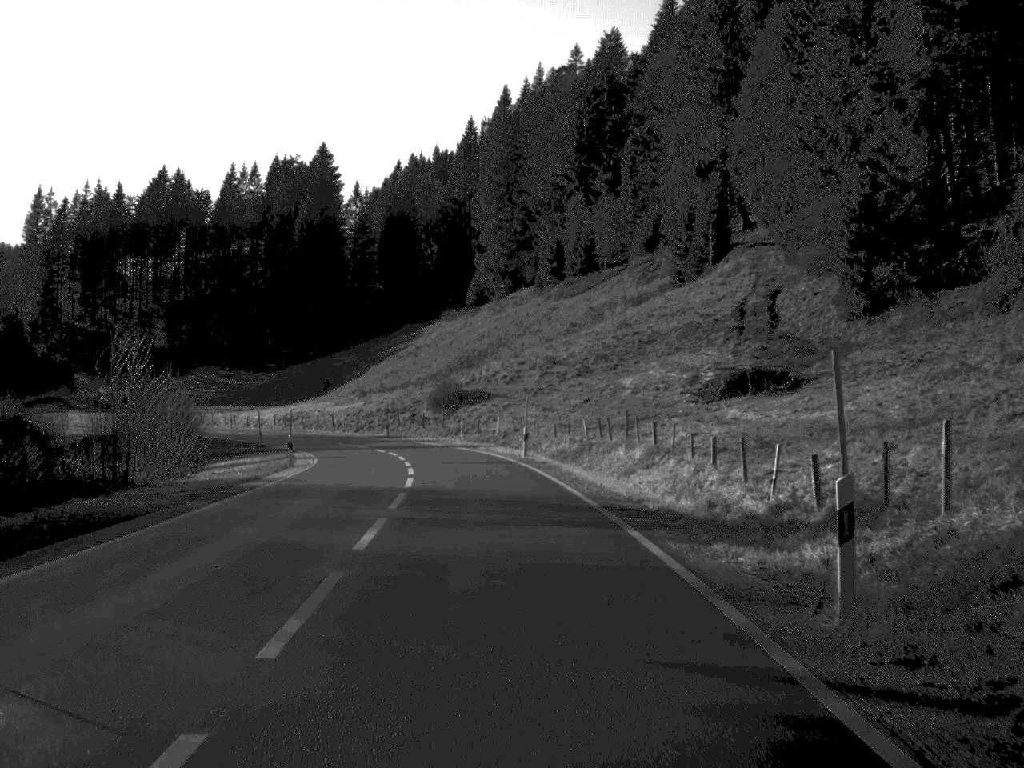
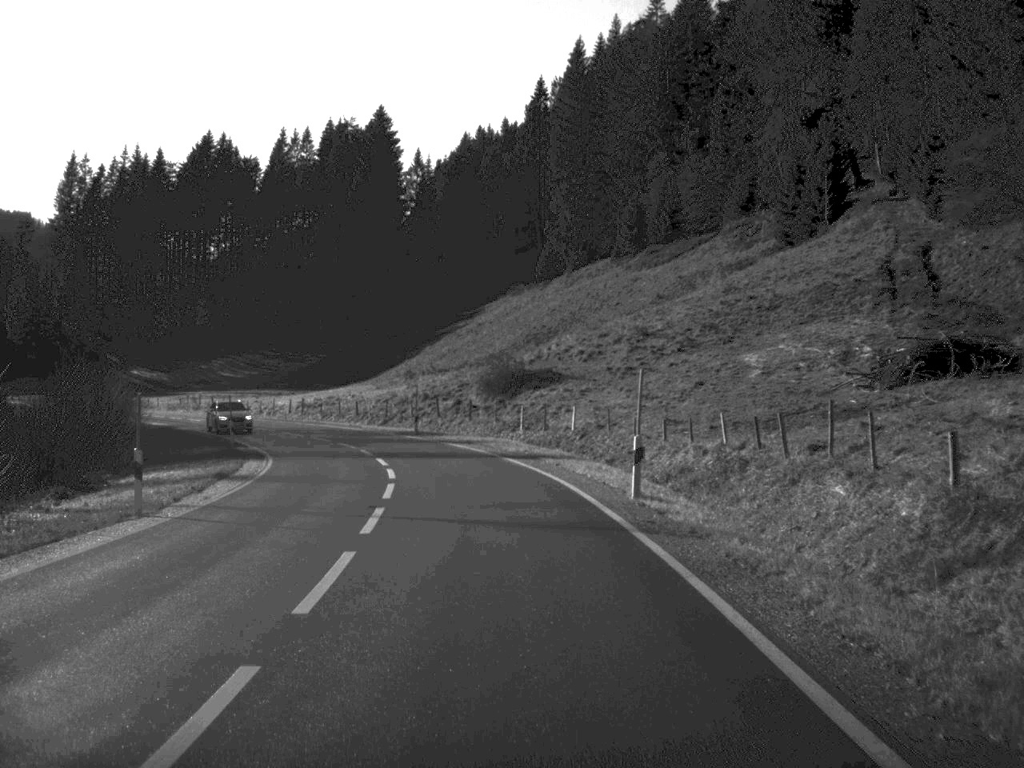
(-0.6, +22.3) m; -3°
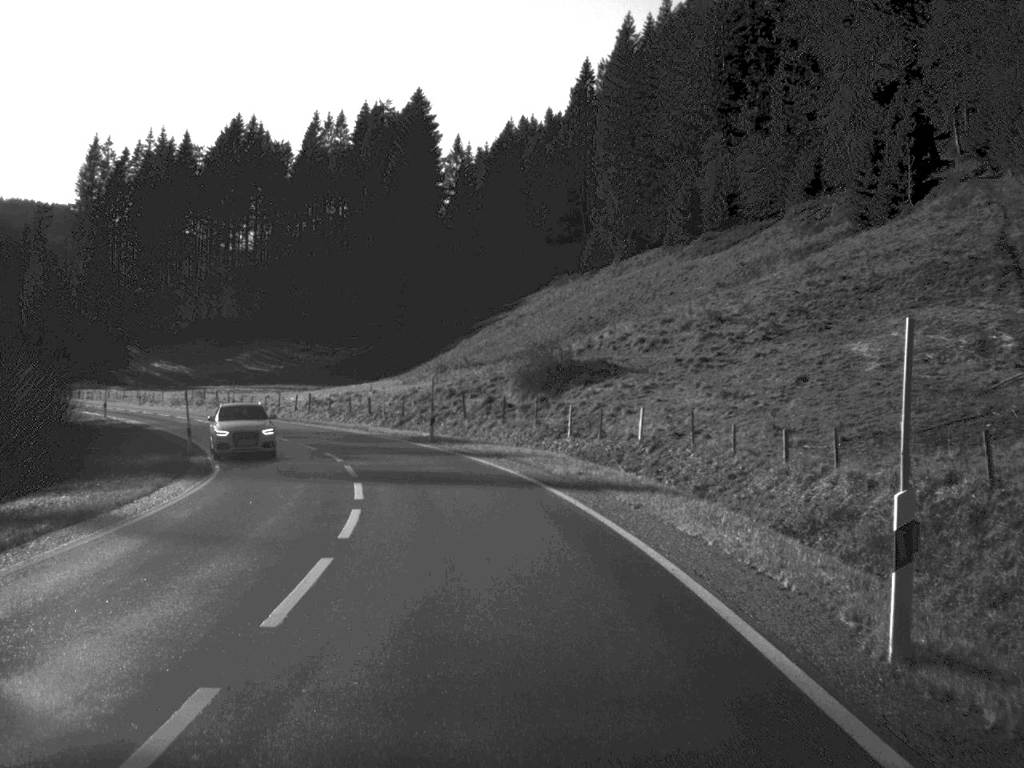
(-0.2, +12.5) m; -2°
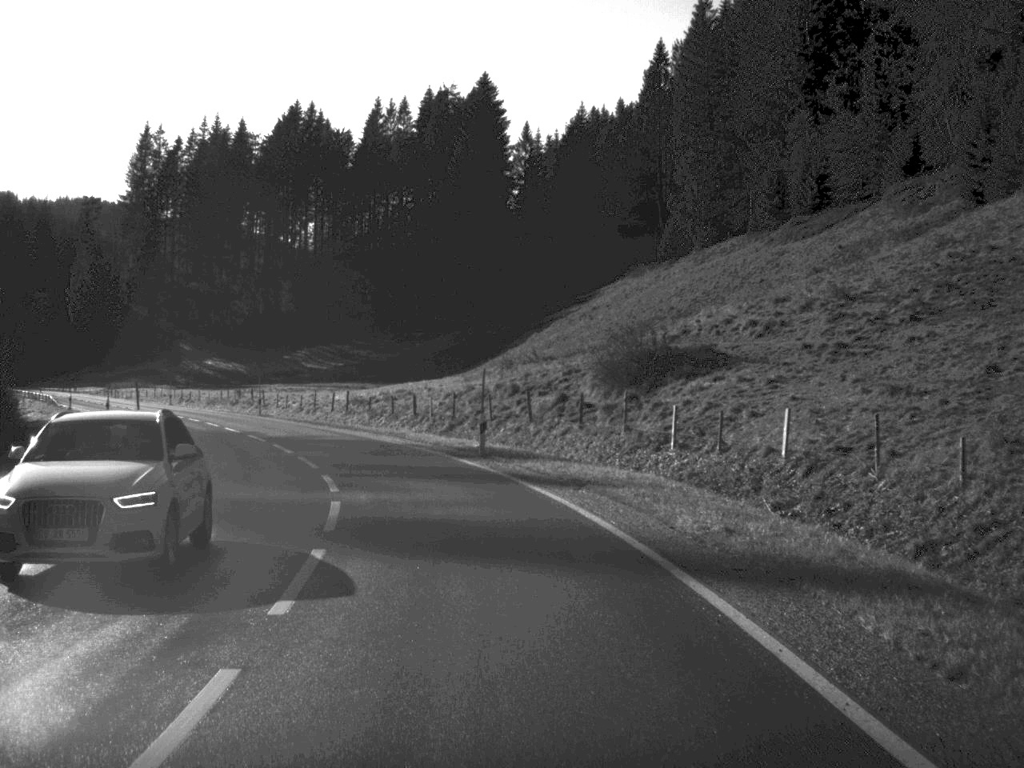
(-0.3, +11.5) m; -3°
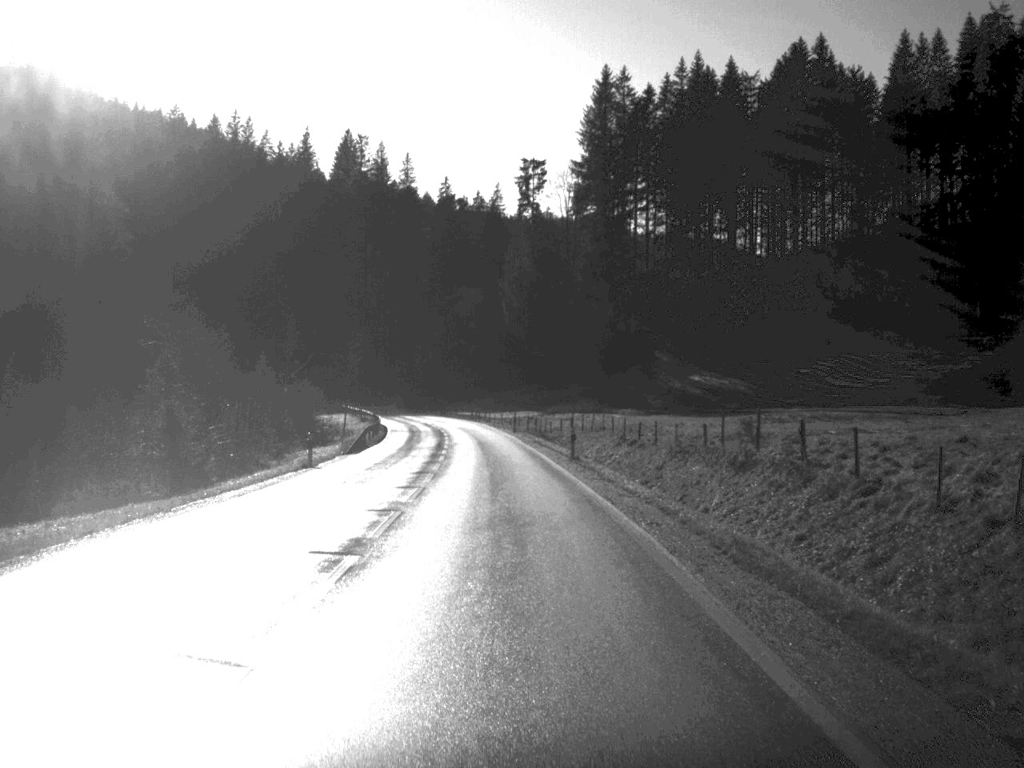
(-13.4, +58.2) m; -22°
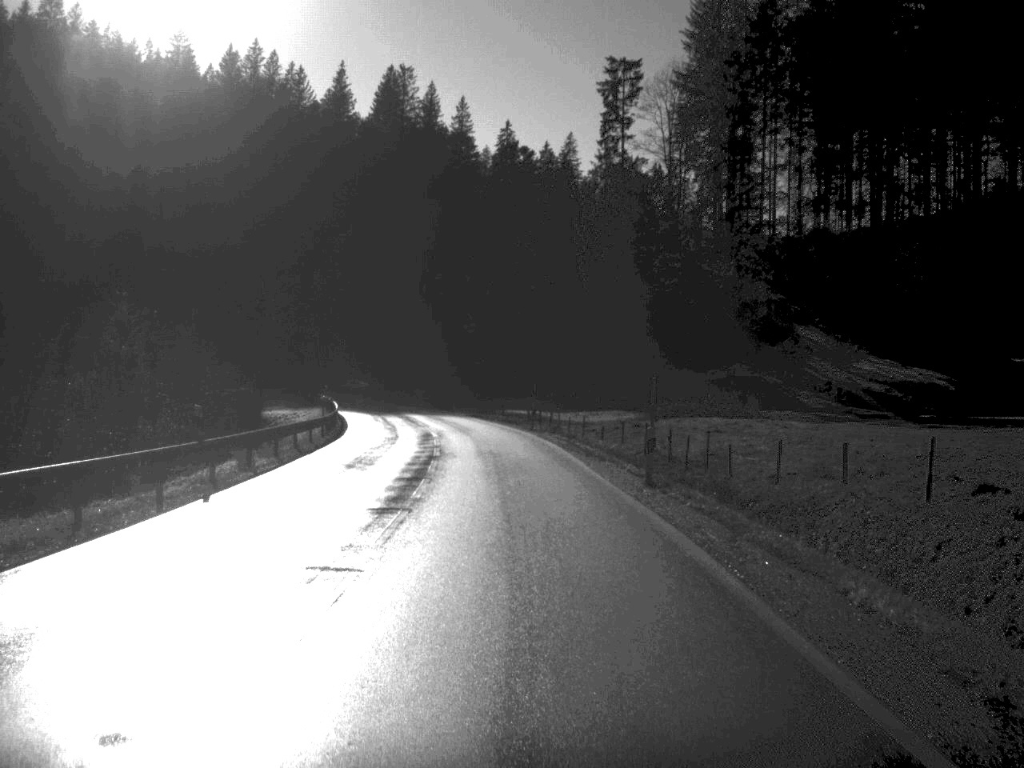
(-1.5, +49.9) m; -3°
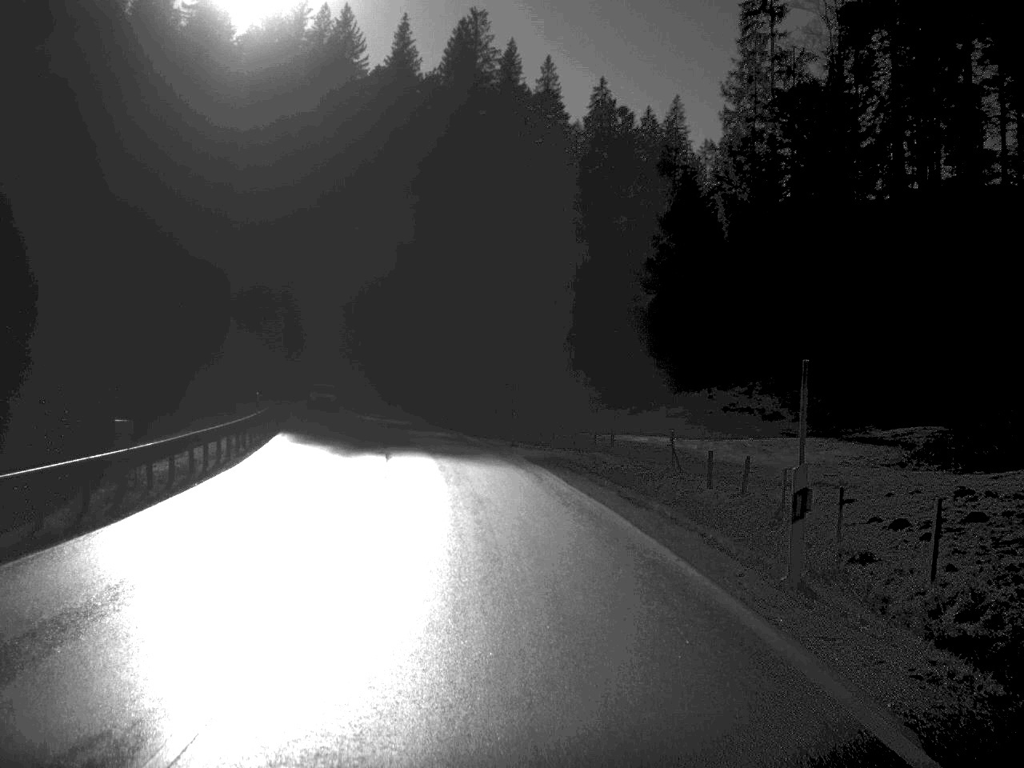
(-1.1, +38.8) m; -4°
